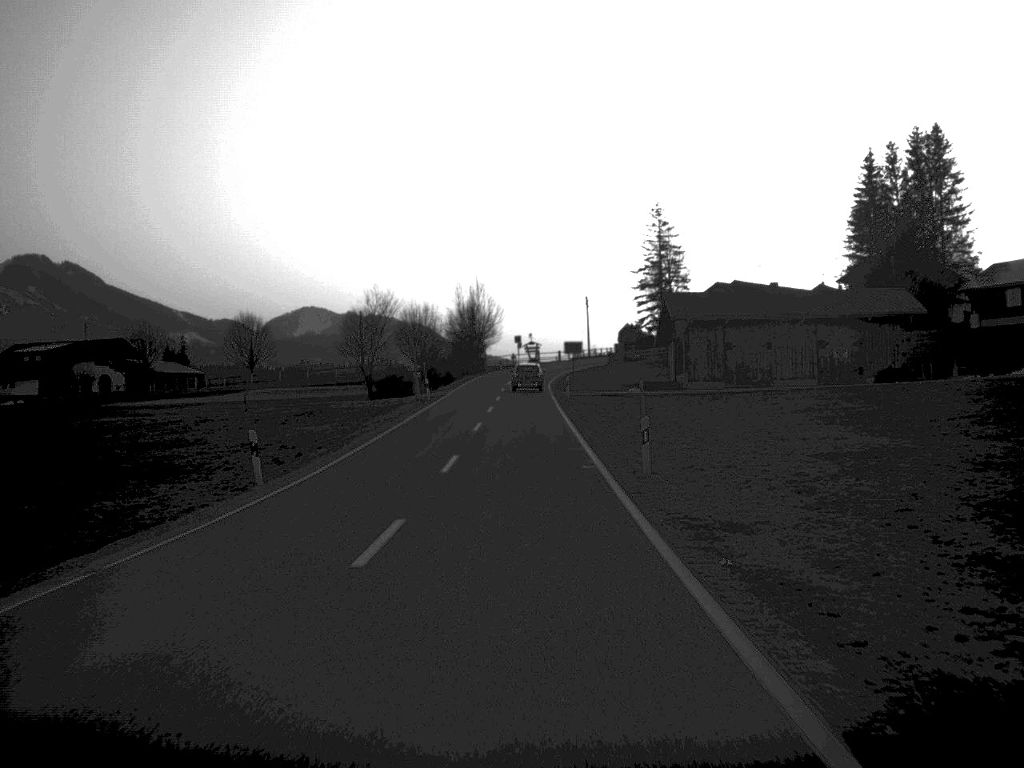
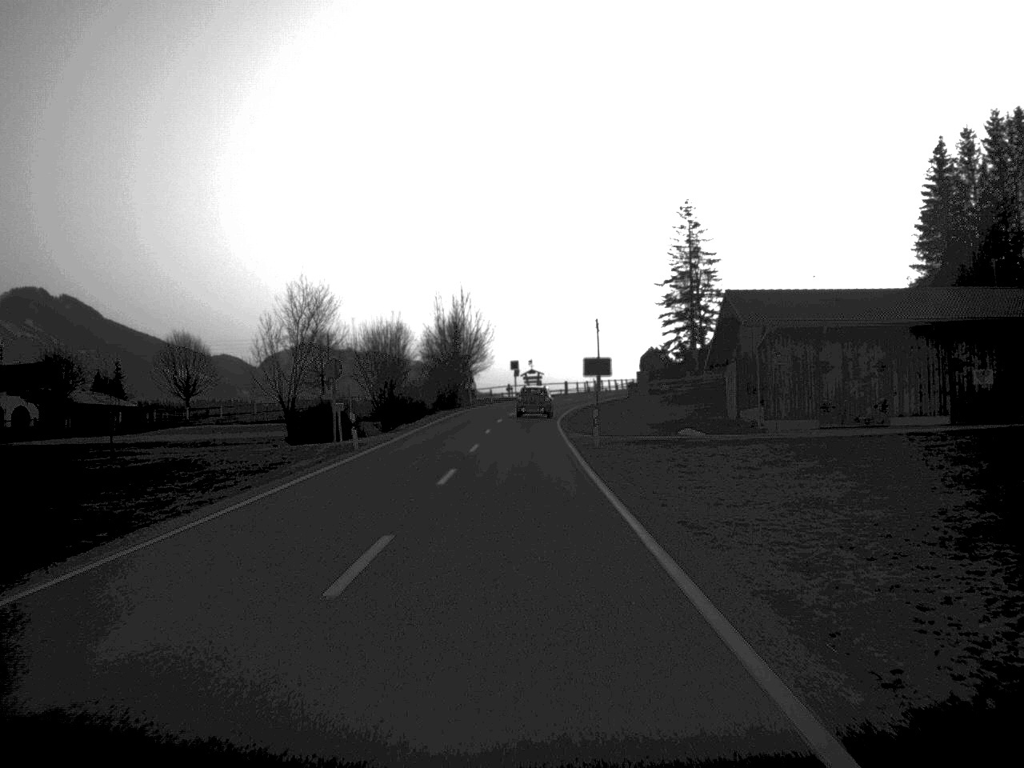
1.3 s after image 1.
(0.0, +26.2) m; 0°
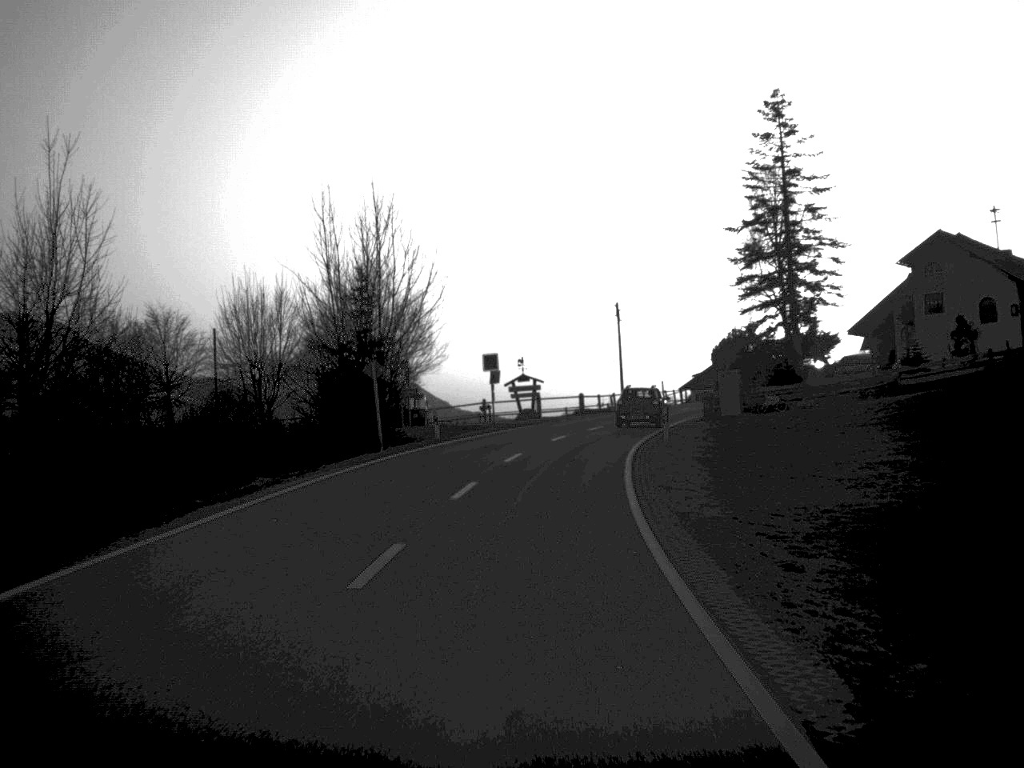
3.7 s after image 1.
(+0.1, +45.8) m; +1°
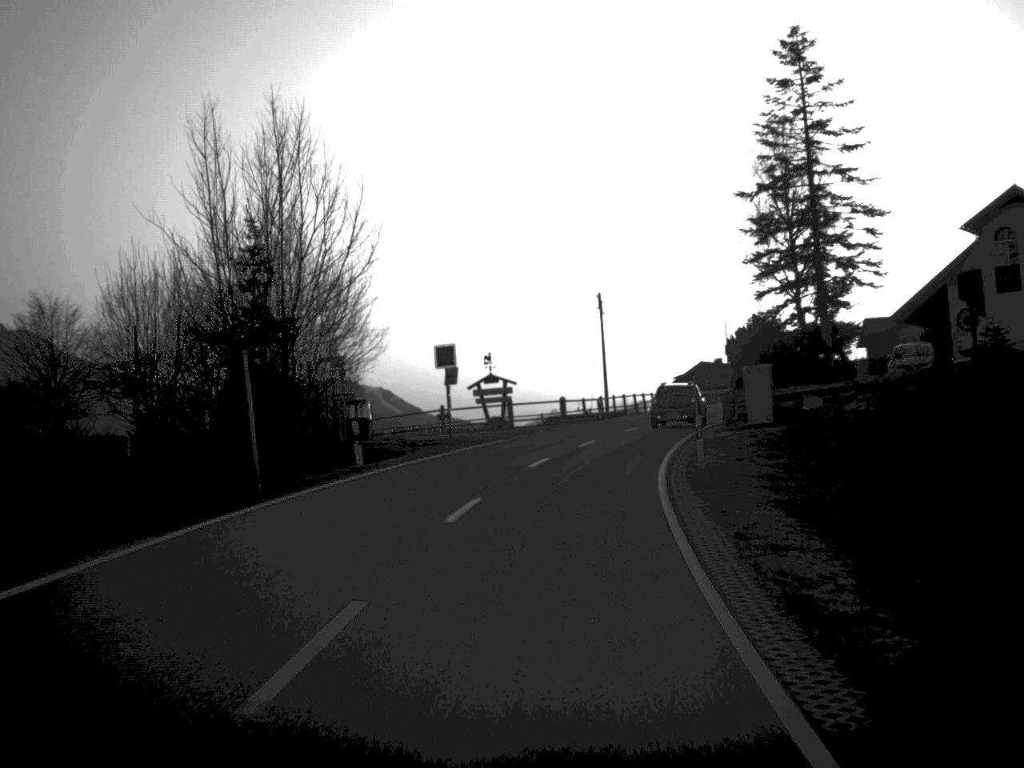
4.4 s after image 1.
(+0.1, +12.4) m; +1°
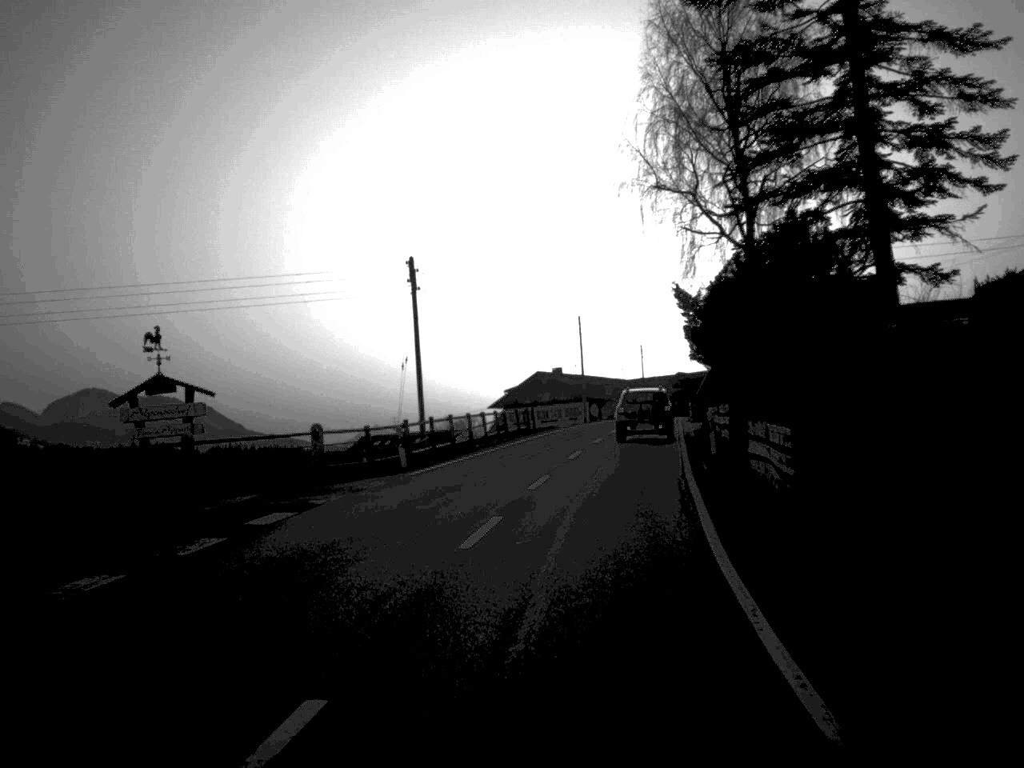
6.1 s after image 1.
(+2.0, +29.7) m; +8°
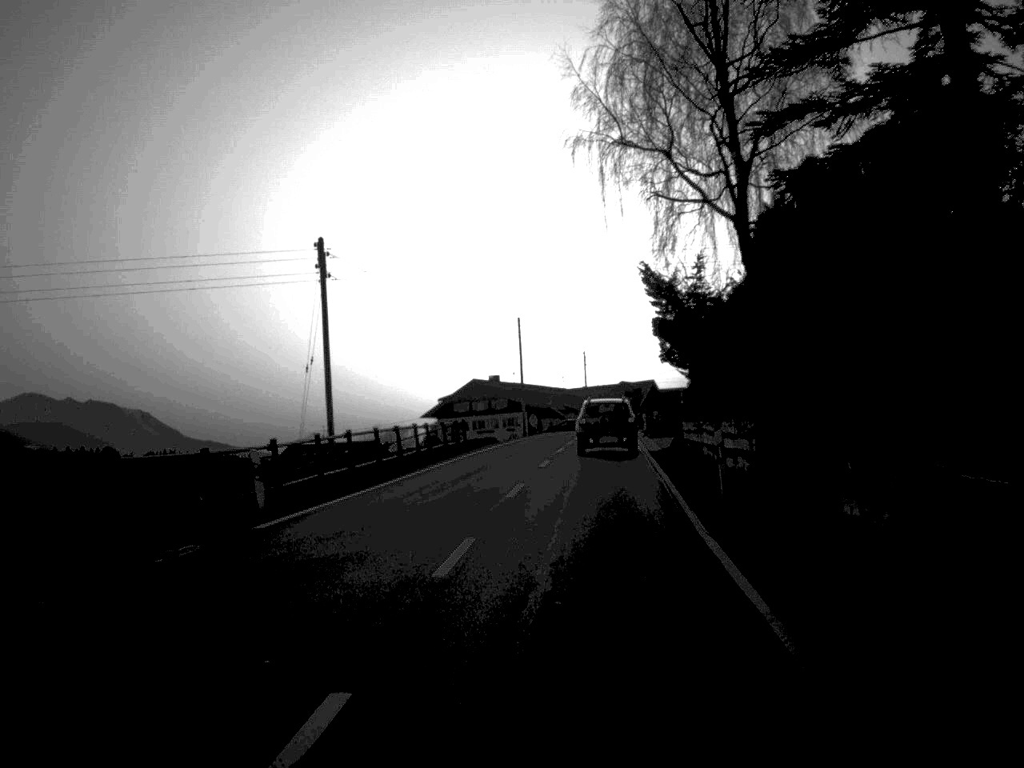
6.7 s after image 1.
(+0.2, +9.1) m; +3°
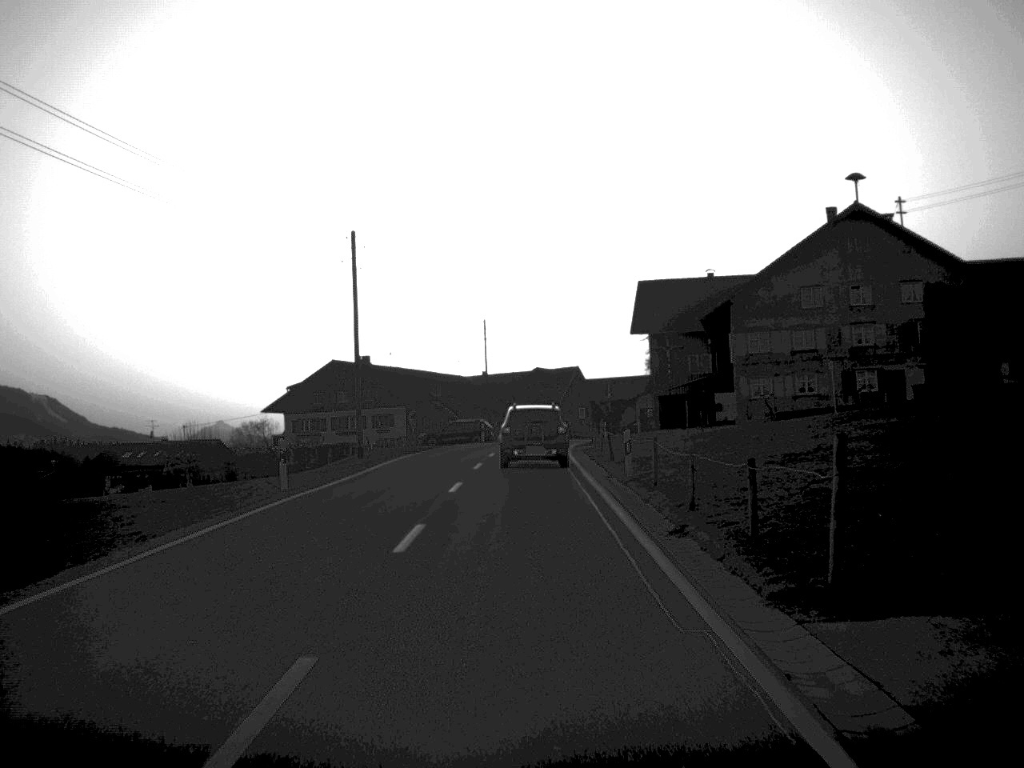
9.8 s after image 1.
(+2.3, +43.0) m; +4°
